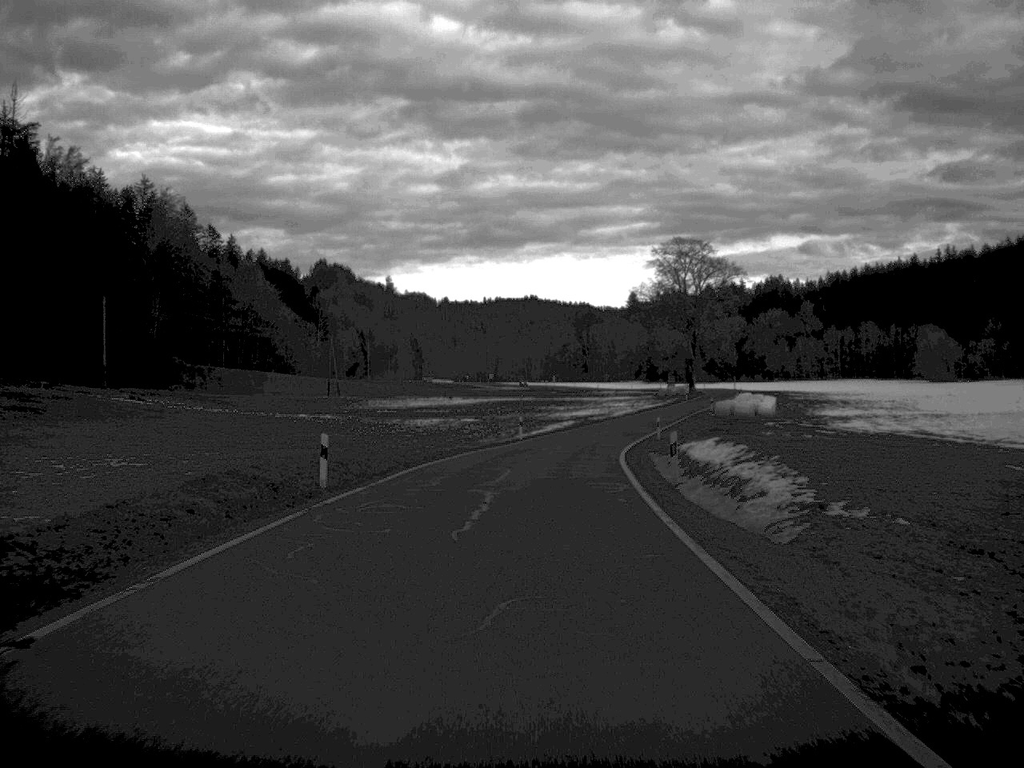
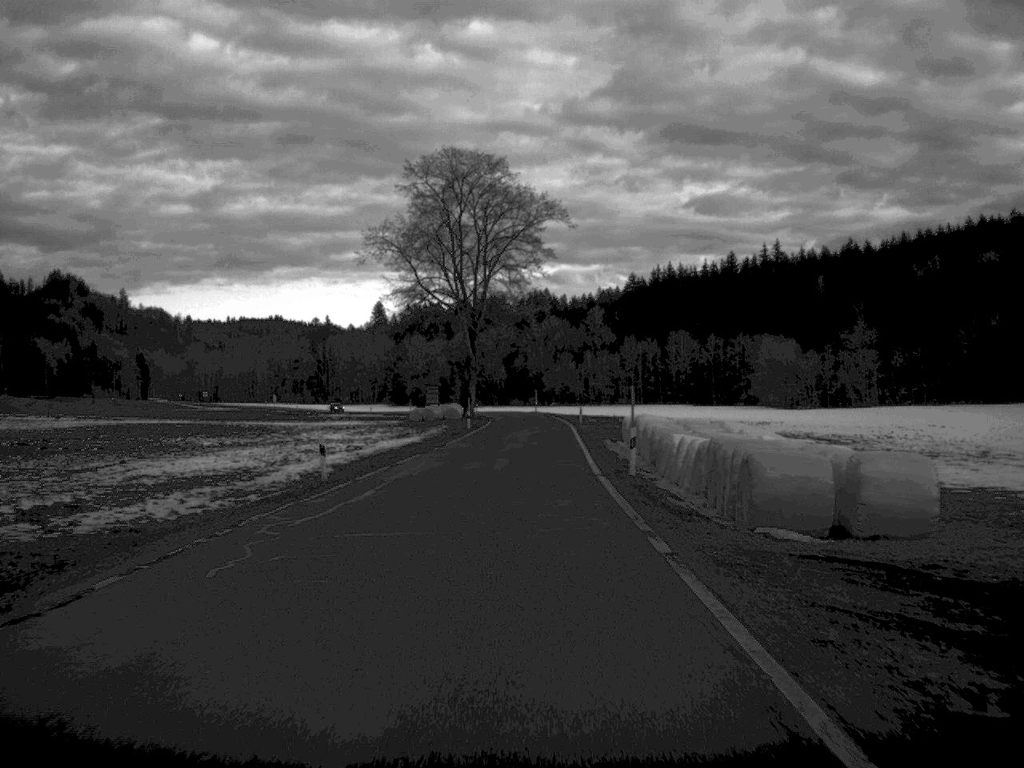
(+7.9, +80.7) m; +11°
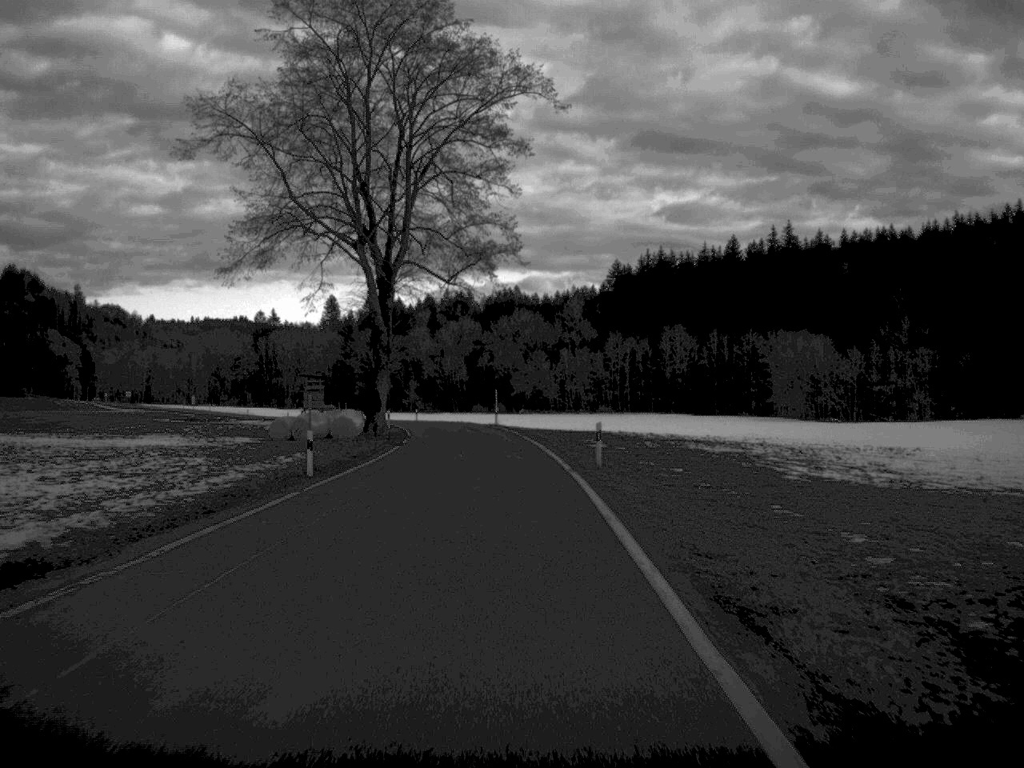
(+0.8, +47.4) m; +1°
